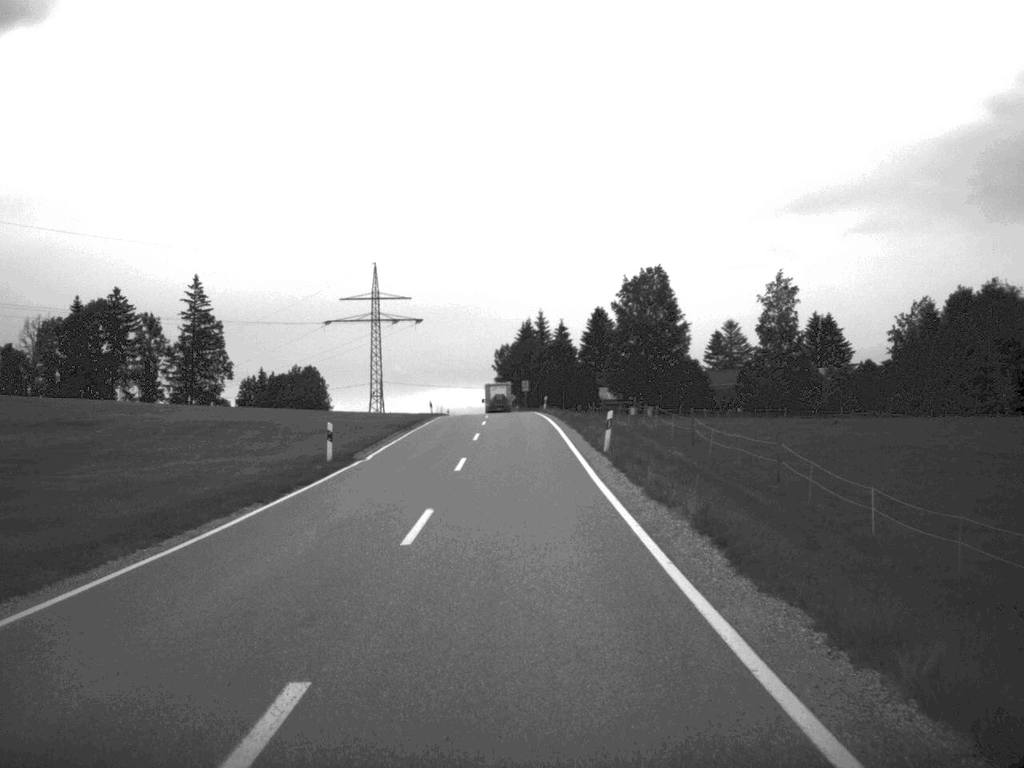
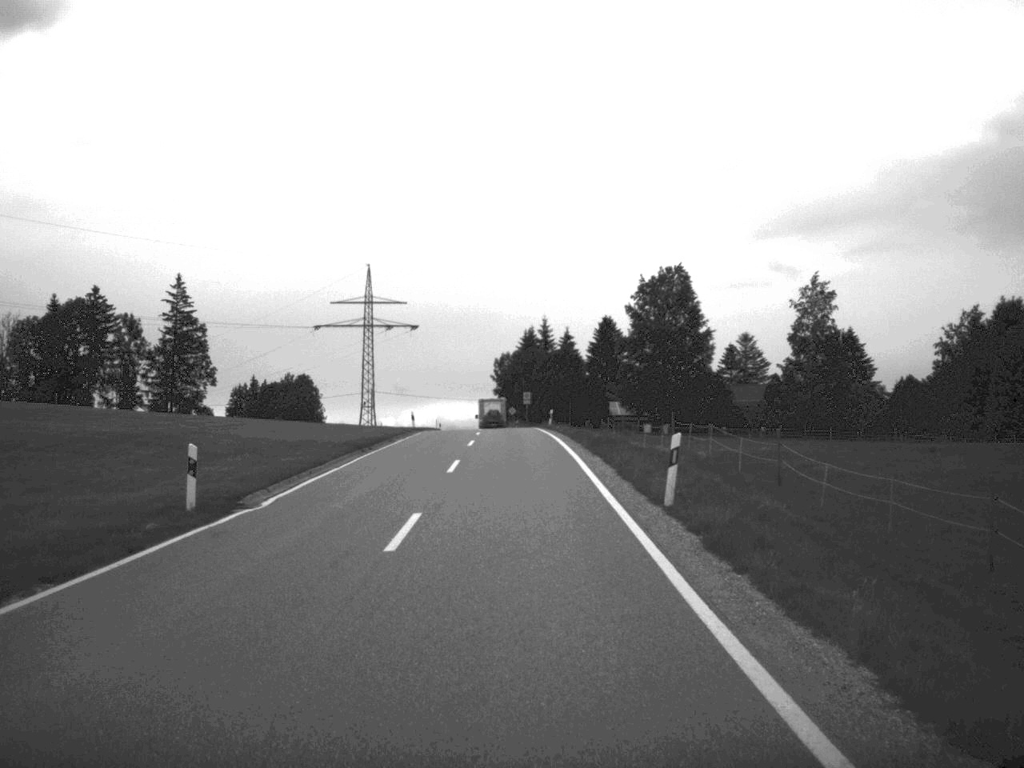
(0.0, +13.2) m; 0°
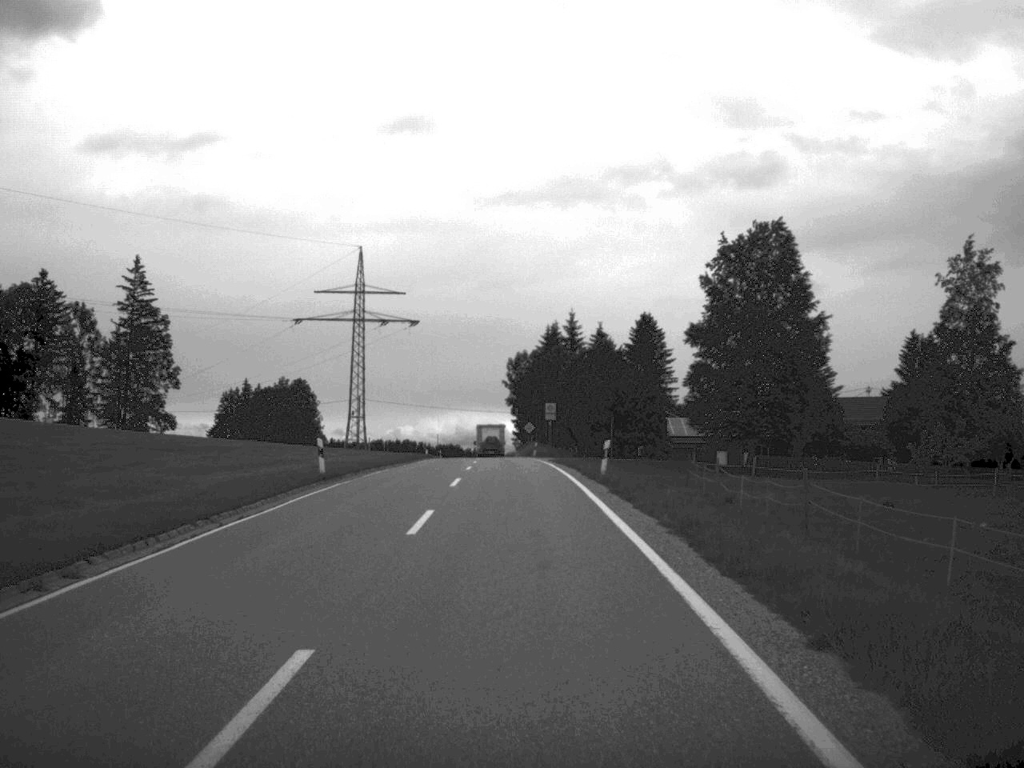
(-0.2, +33.2) m; -1°
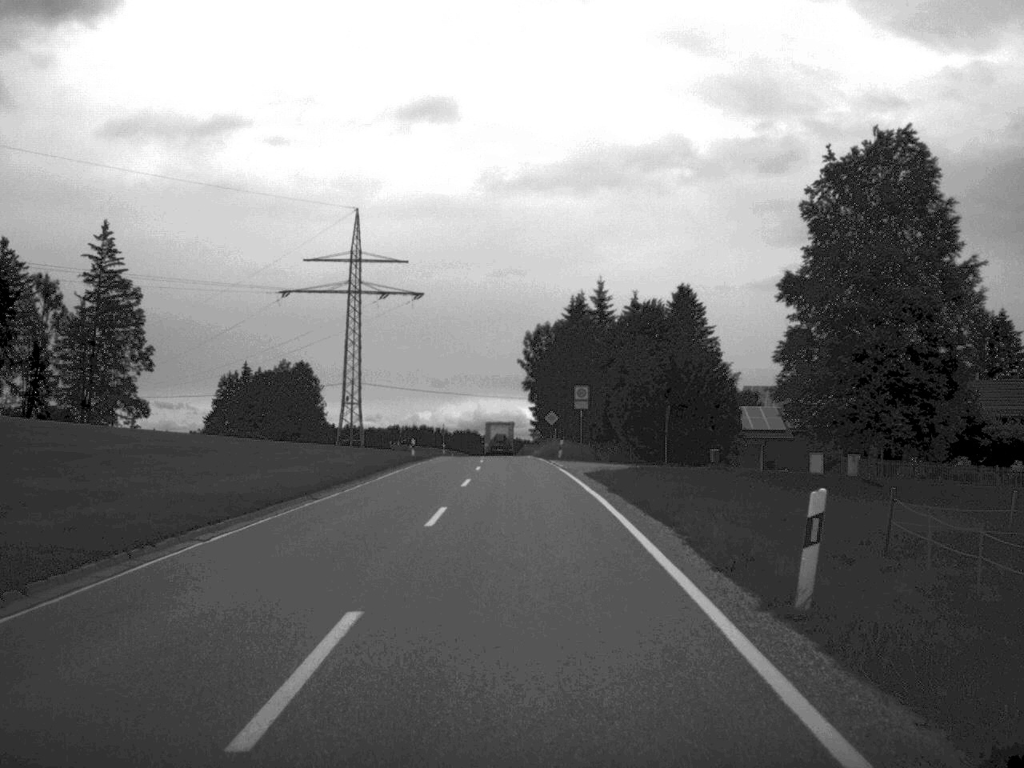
(-0.2, +21.1) m; -1°
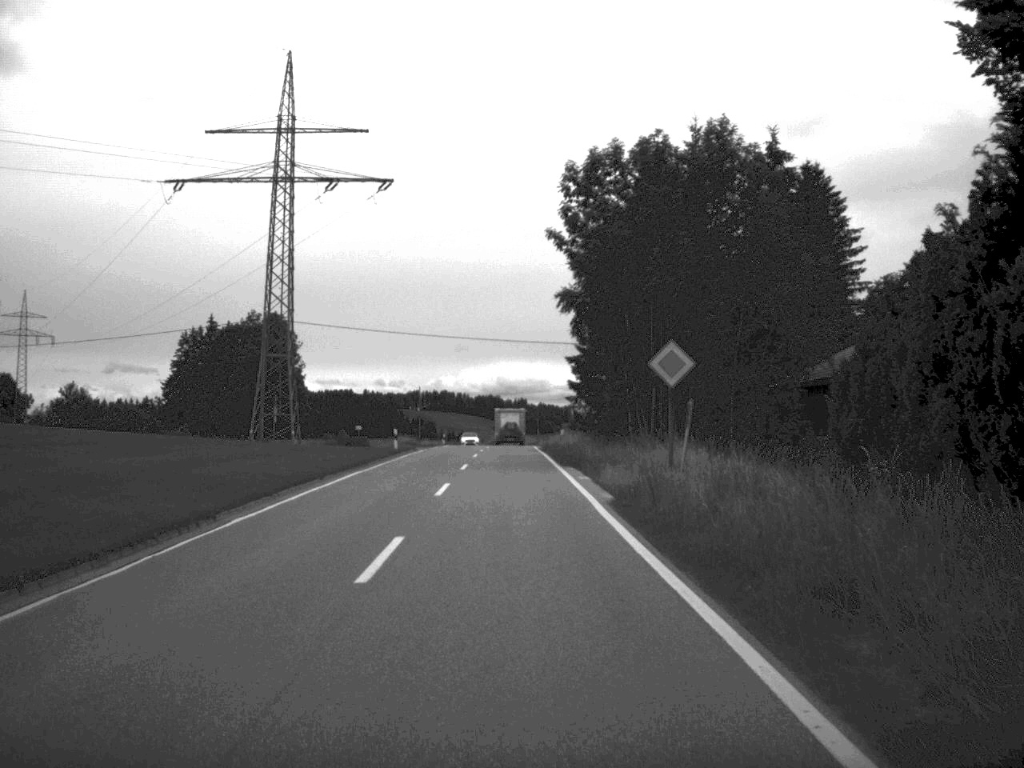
(-0.6, +54.0) m; -1°
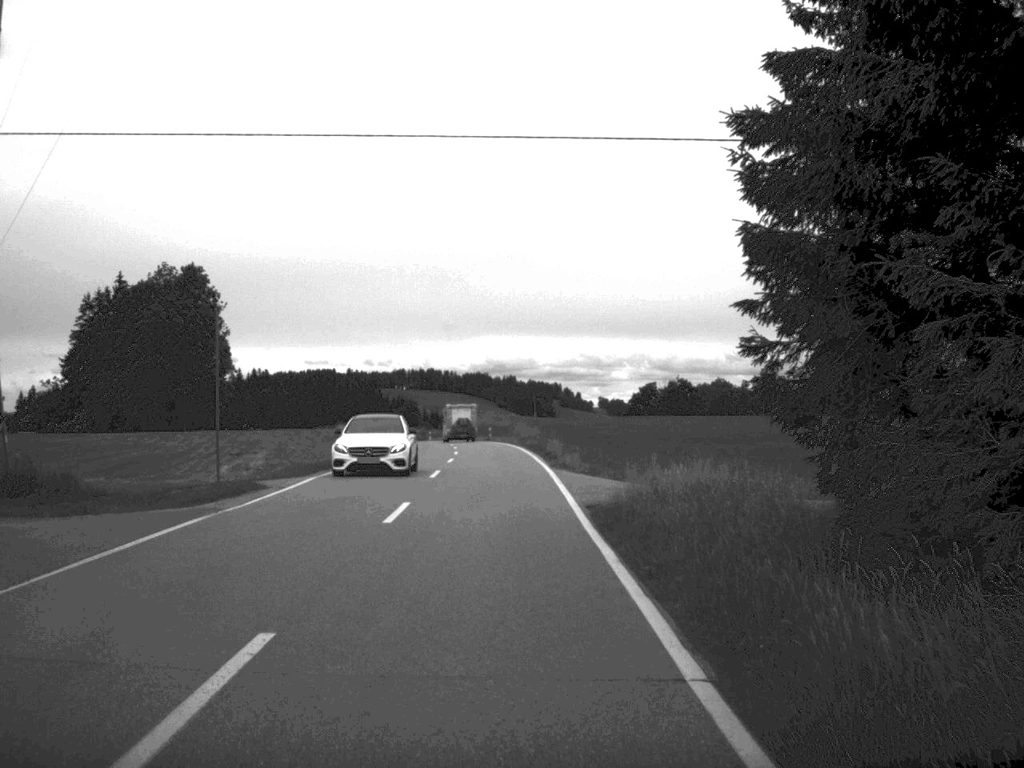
(-0.4, +52.4) m; 0°
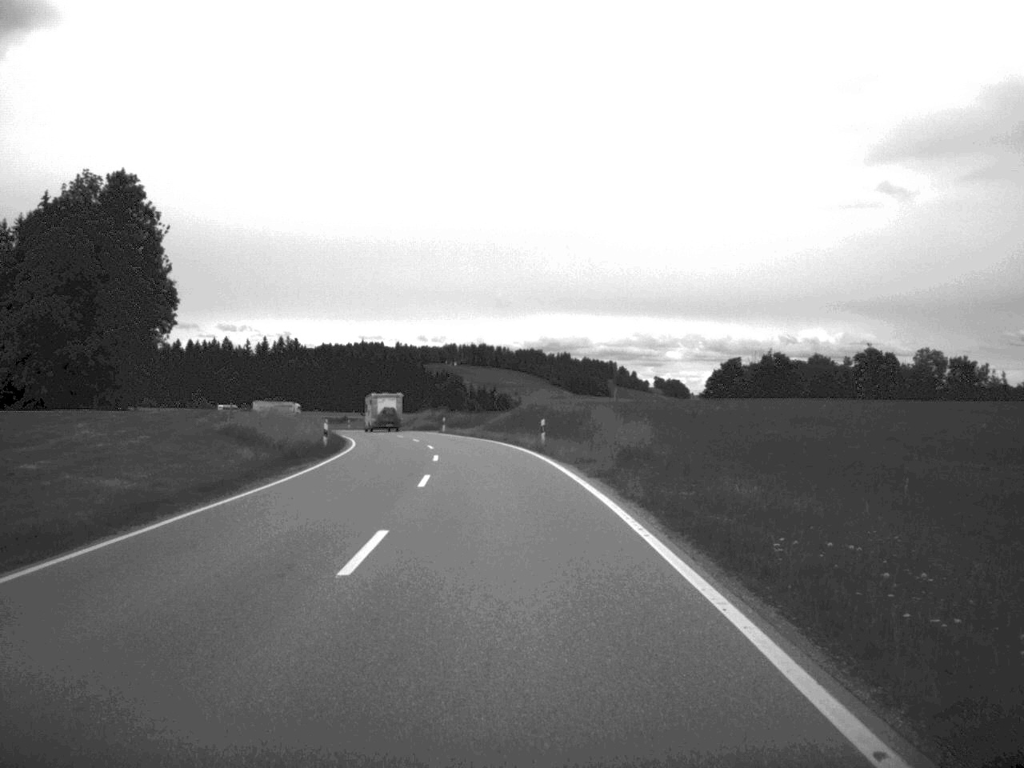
(-1.5, +53.7) m; -3°
